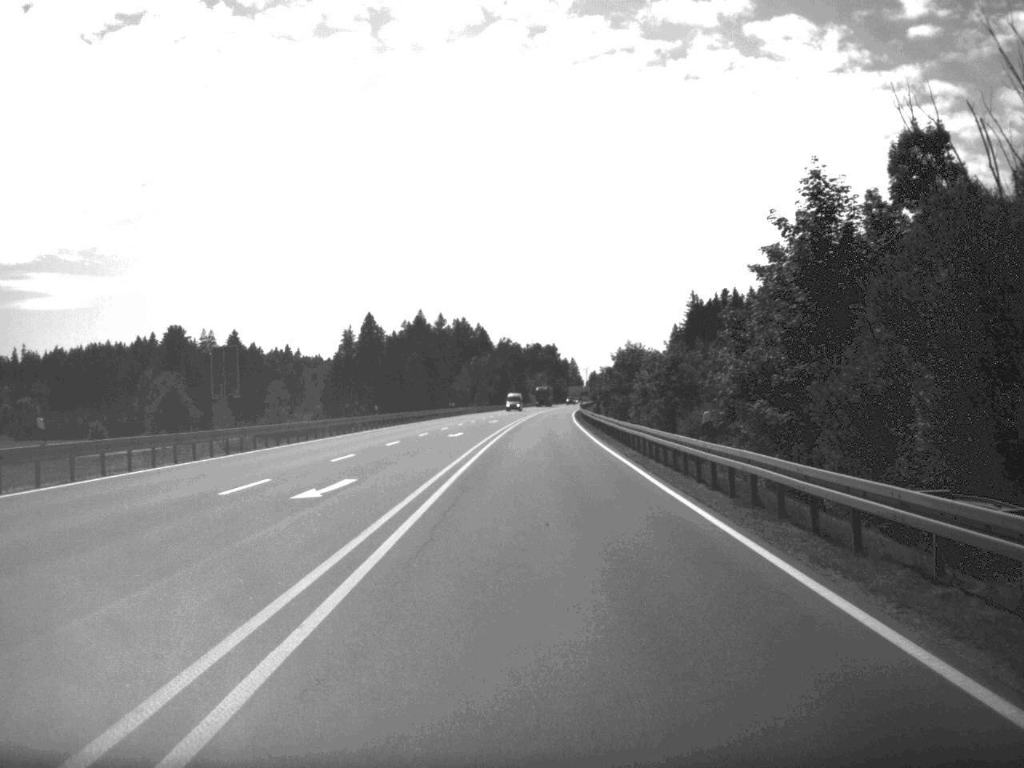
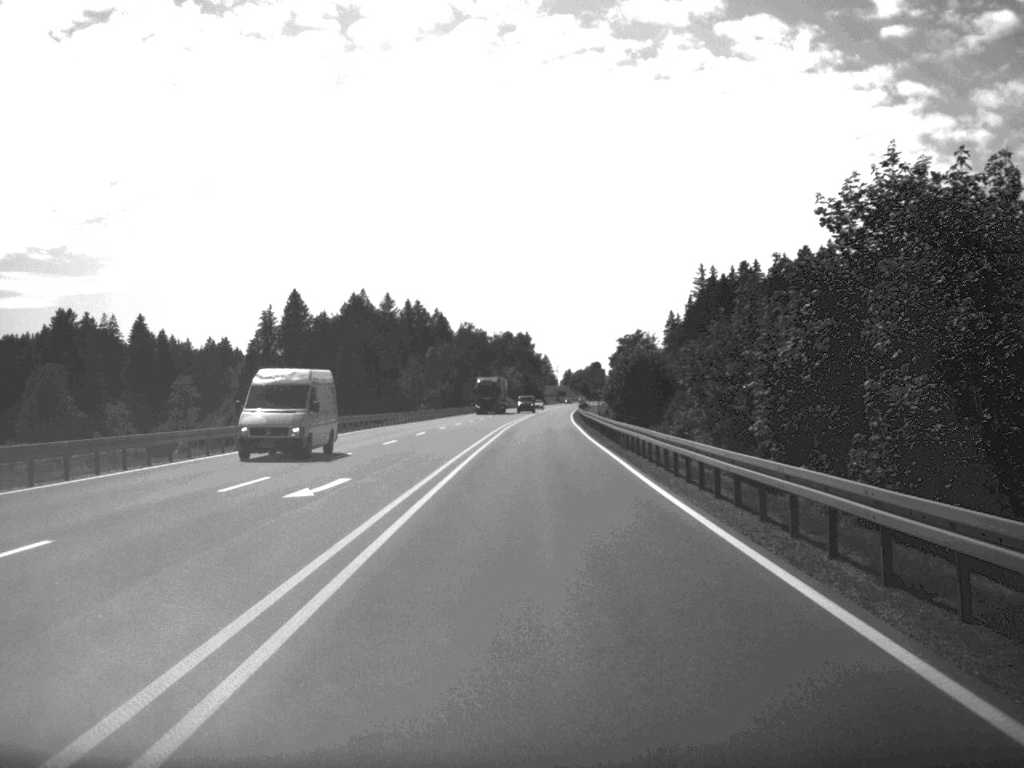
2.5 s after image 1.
(+0.6, +70.9) m; +1°
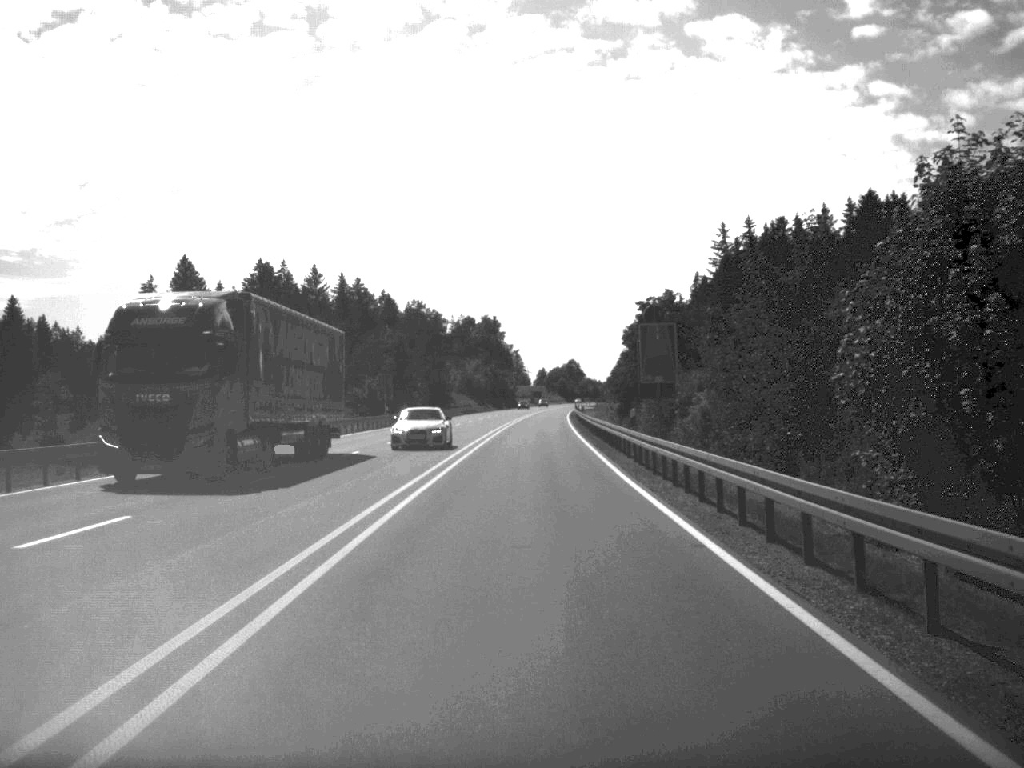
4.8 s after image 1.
(+0.7, +67.5) m; +1°
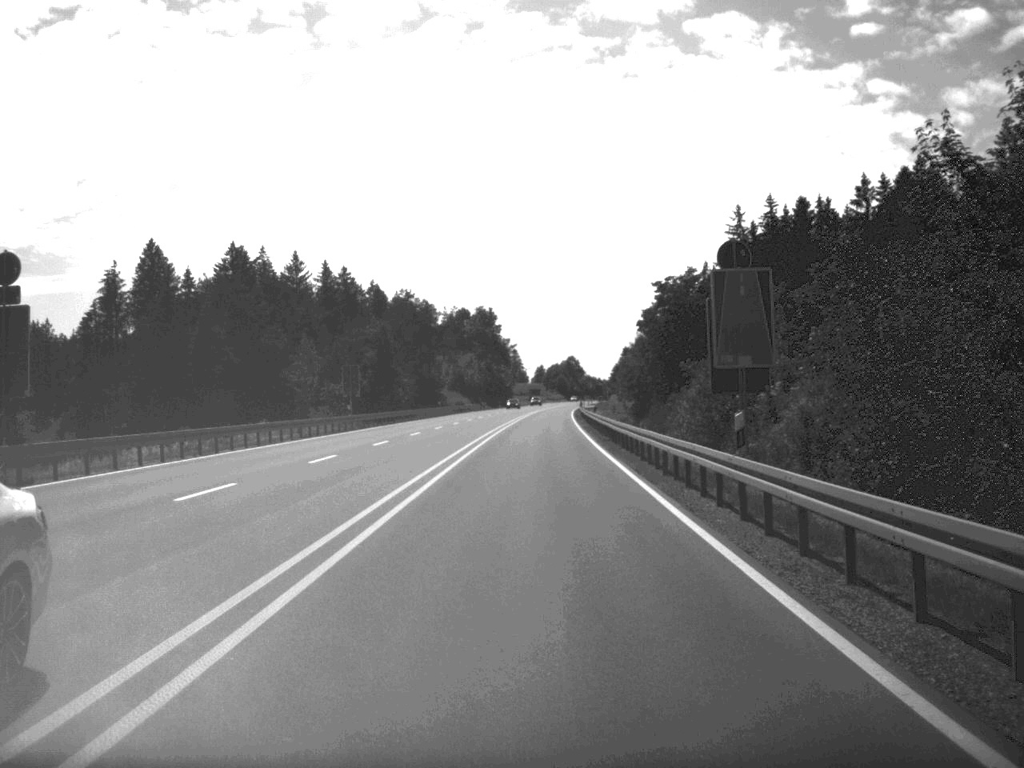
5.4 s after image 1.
(0.0, +17.3) m; 0°
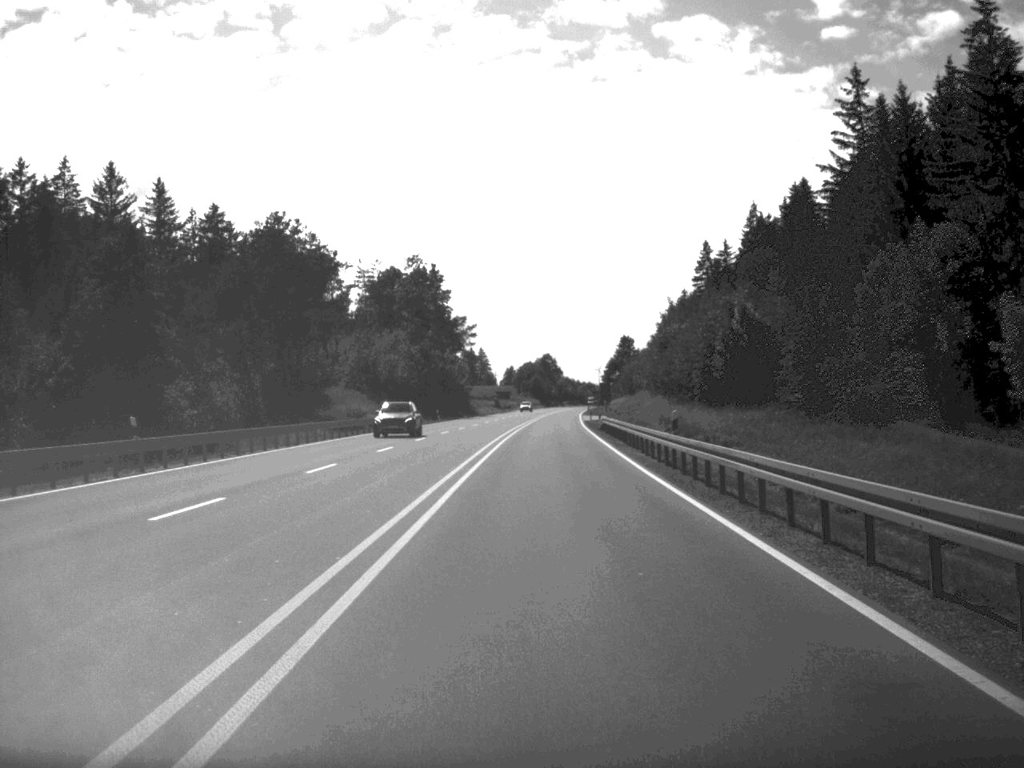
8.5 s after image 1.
(+0.7, +85.9) m; +1°
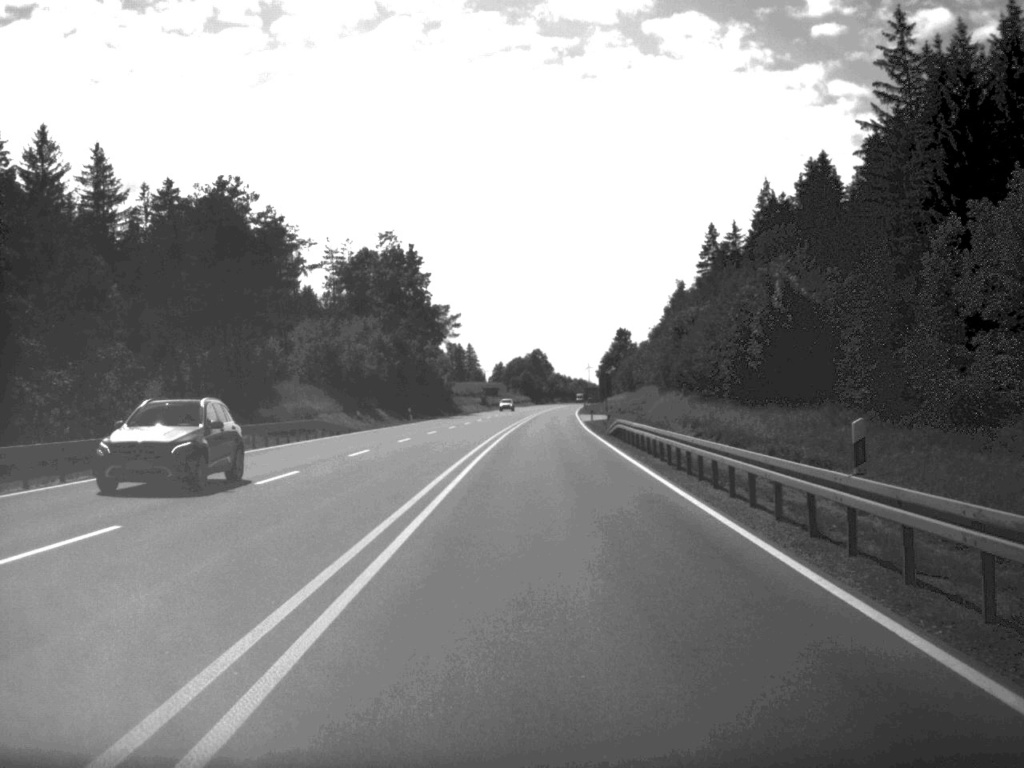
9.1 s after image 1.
(+0.1, +17.1) m; 0°
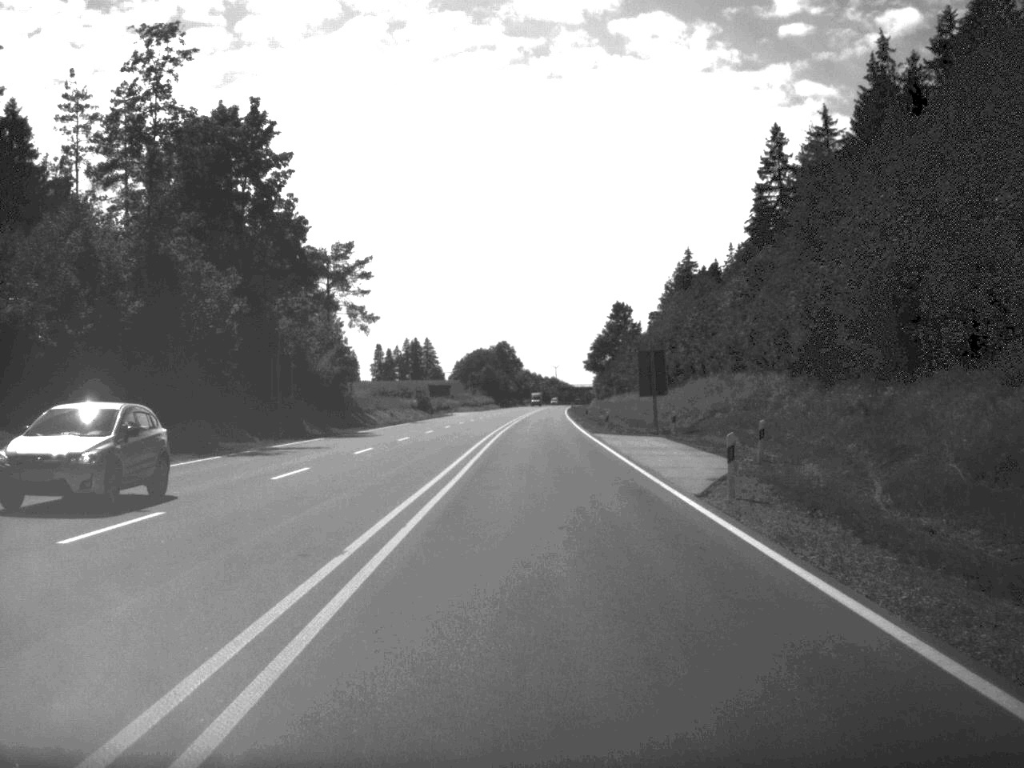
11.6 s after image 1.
(+0.7, +69.0) m; +1°
